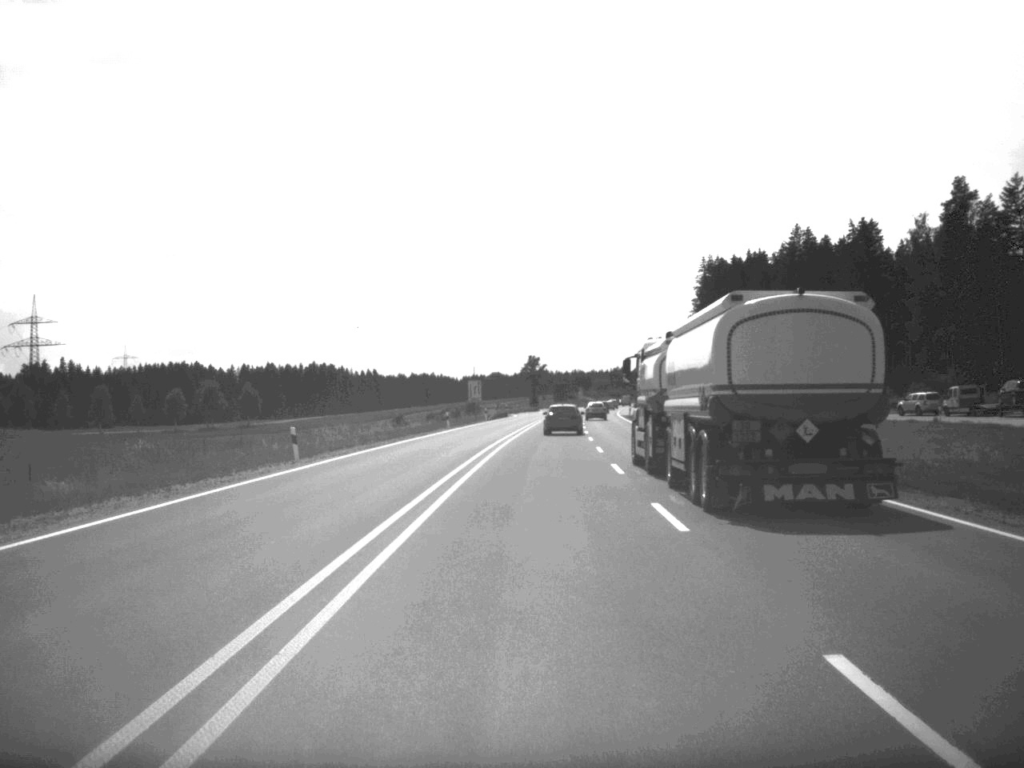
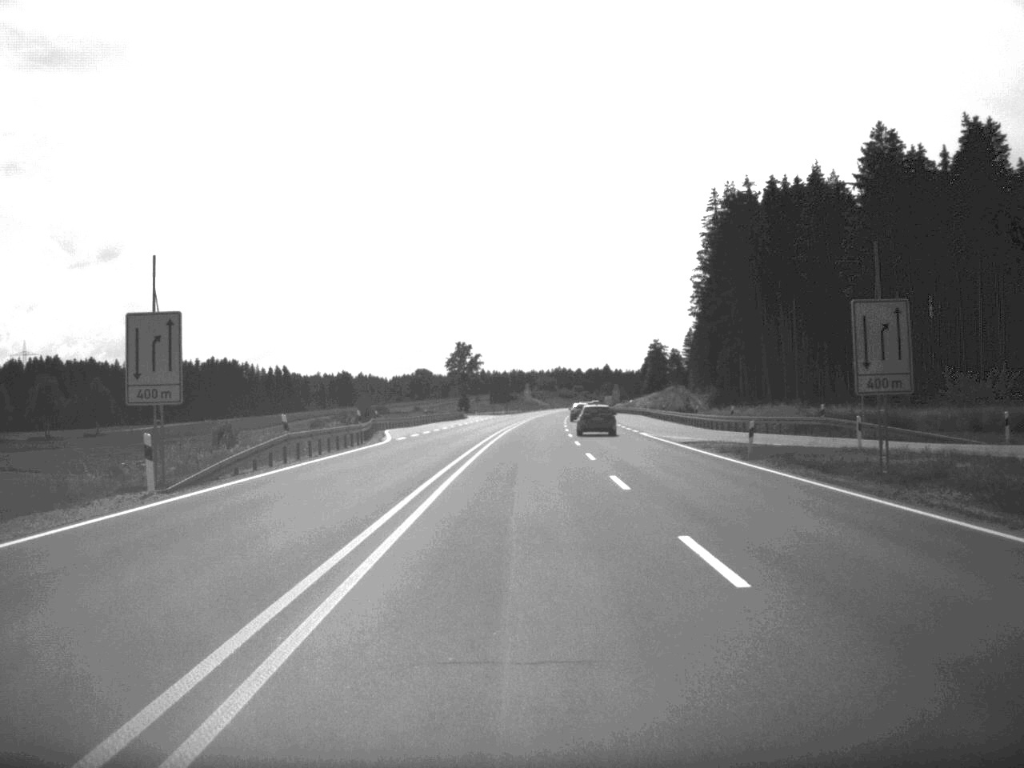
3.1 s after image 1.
(+2.0, +88.3) m; +3°
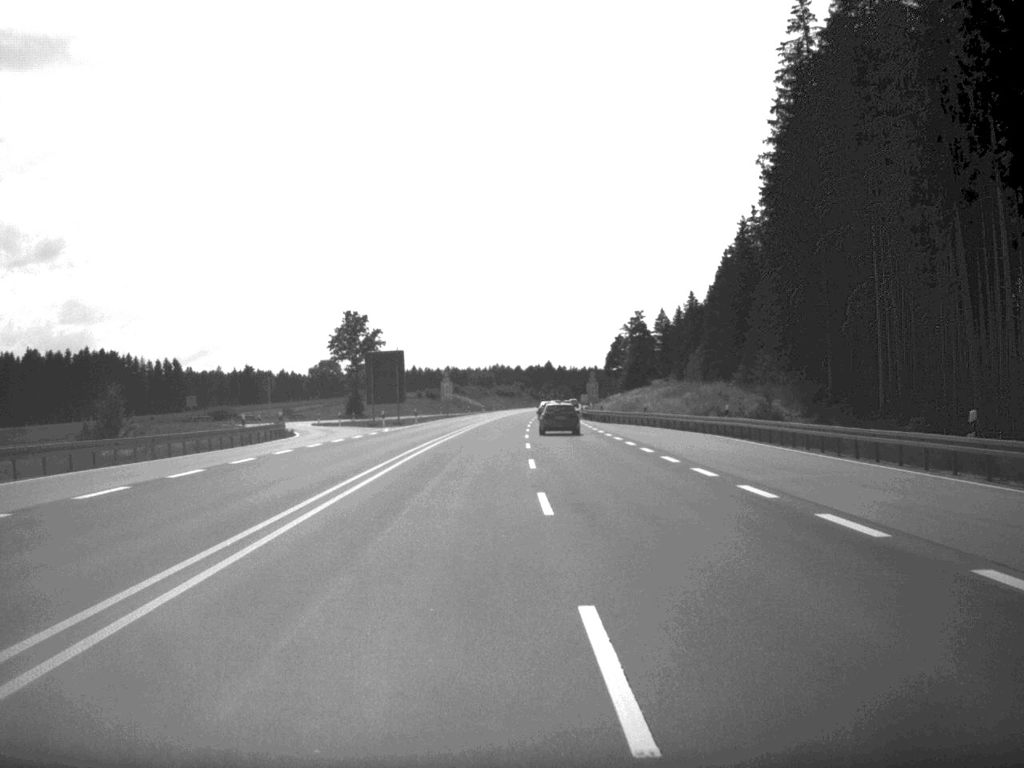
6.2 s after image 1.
(+2.1, +88.2) m; +3°
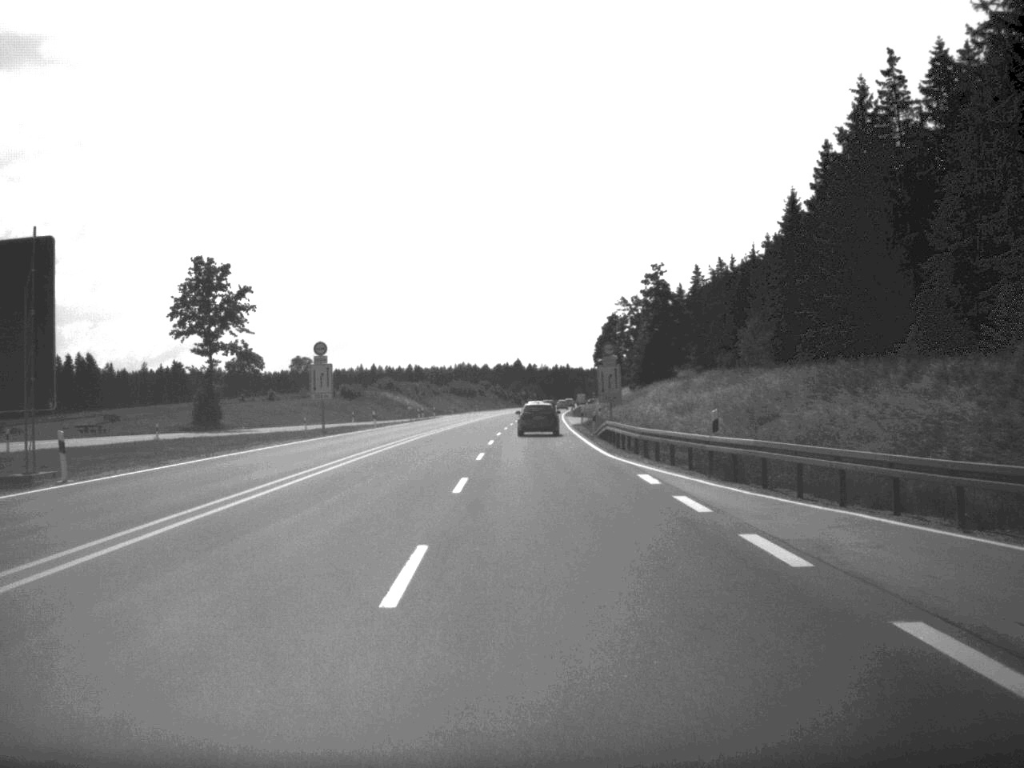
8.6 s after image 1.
(+0.9, +67.3) m; +1°
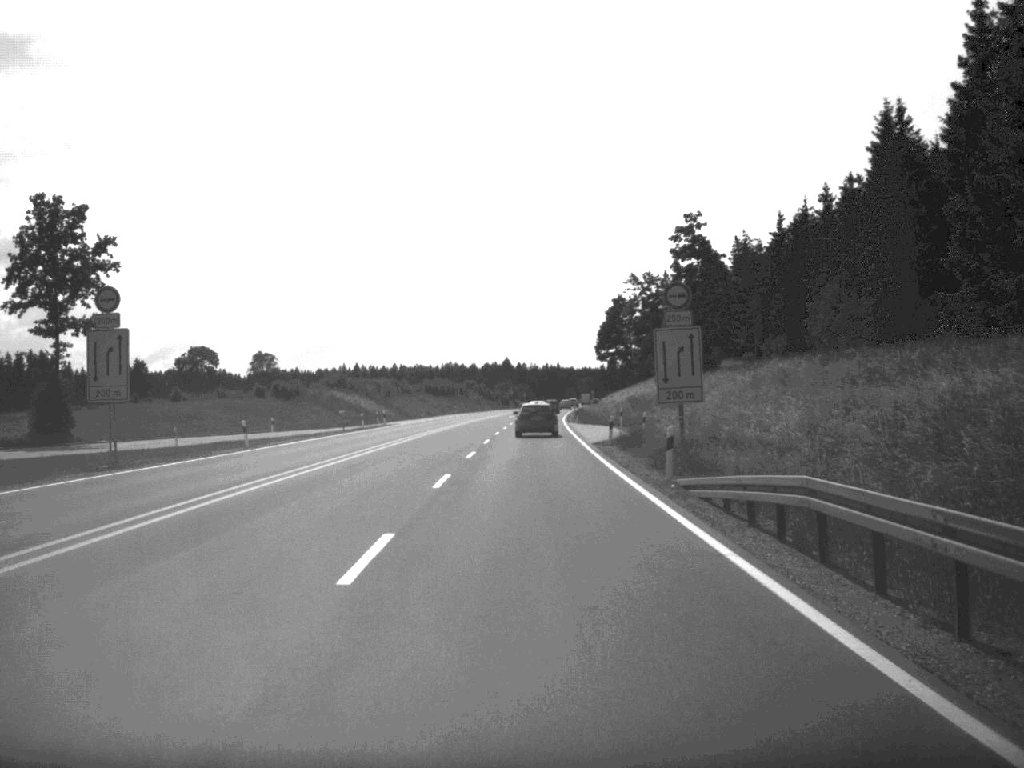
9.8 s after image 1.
(+0.1, +34.6) m; 0°
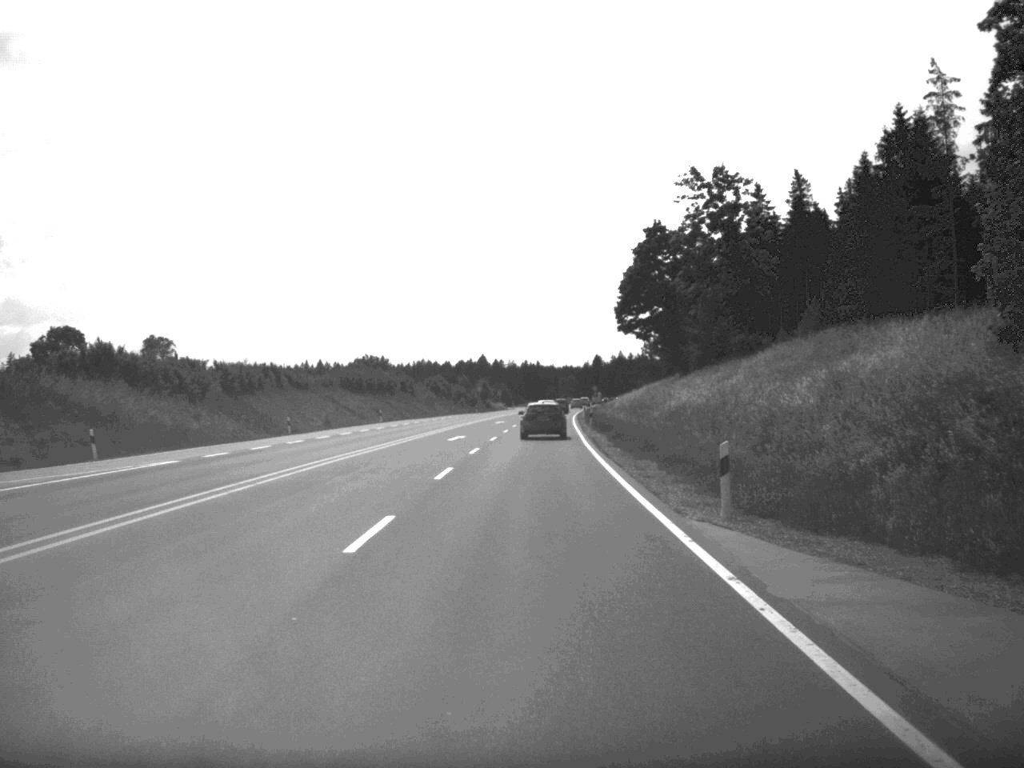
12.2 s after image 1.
(+0.5, +69.2) m; +1°
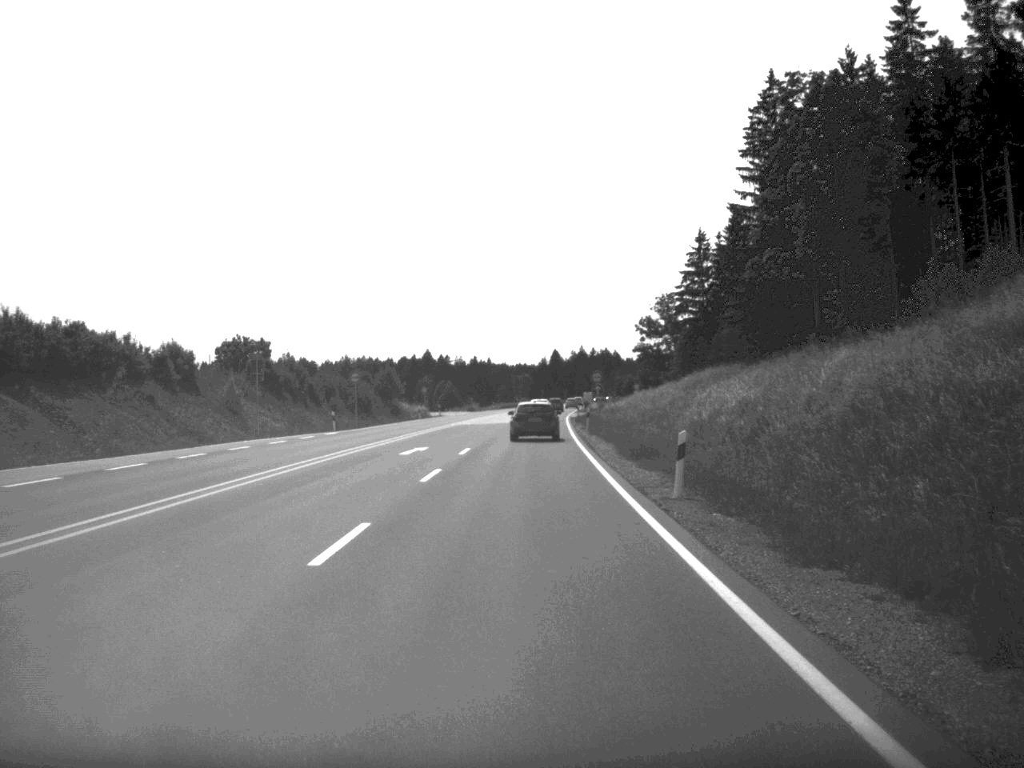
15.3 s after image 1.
(+1.5, +84.4) m; +2°
